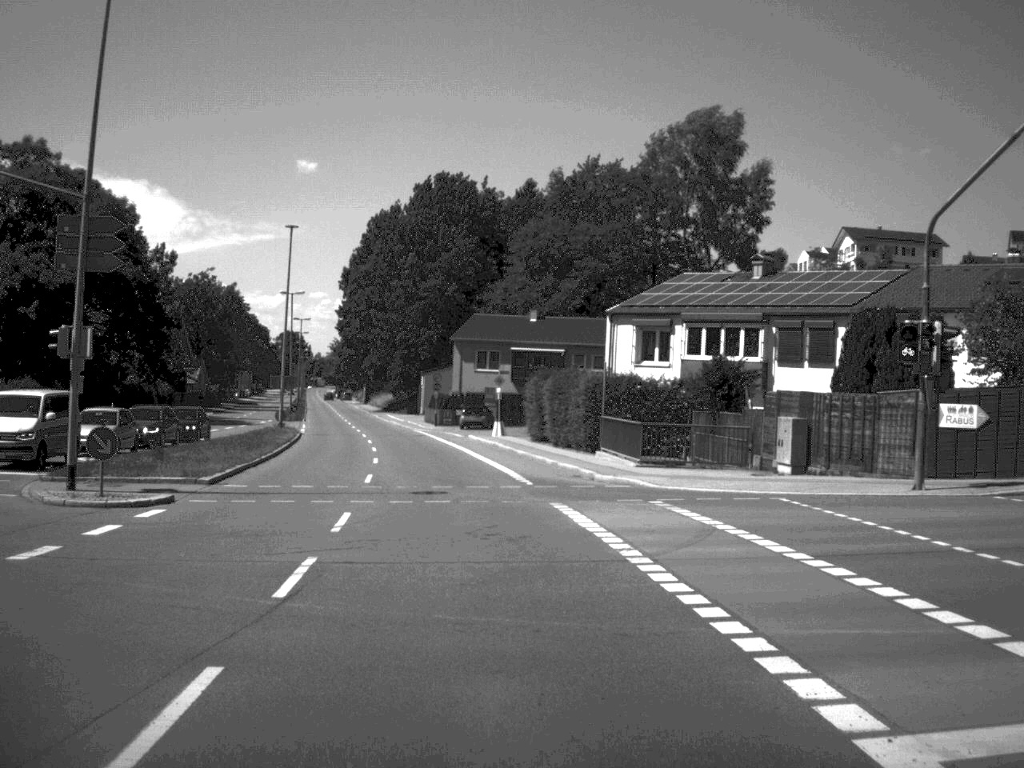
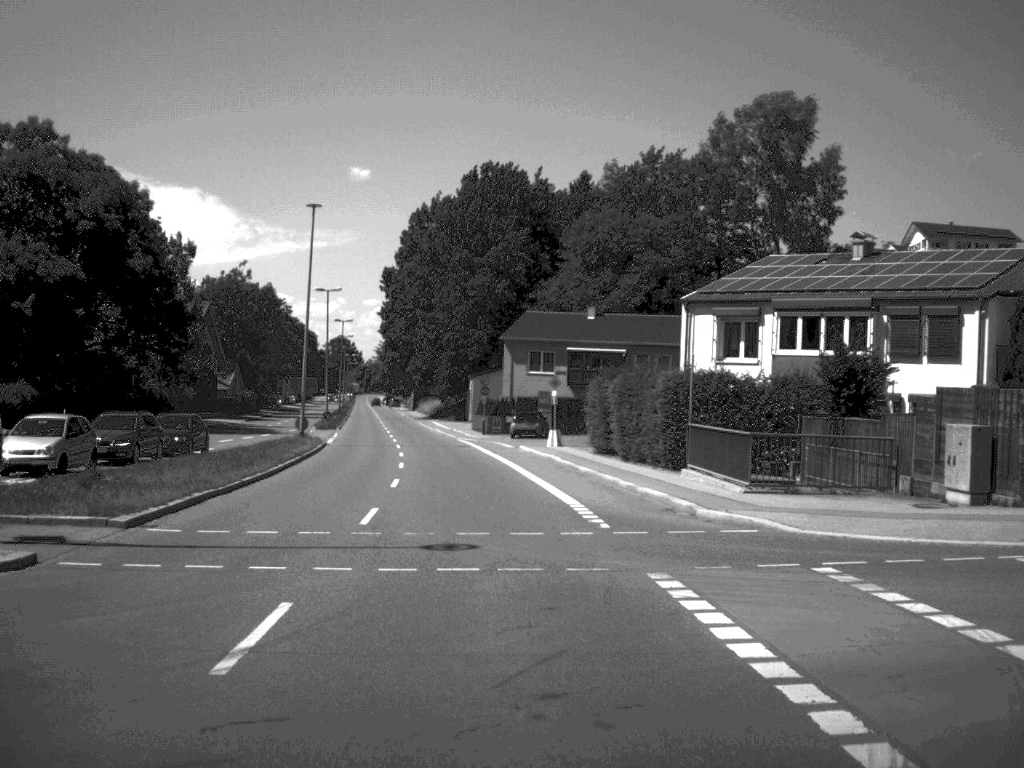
(-0.2, +8.8) m; -2°
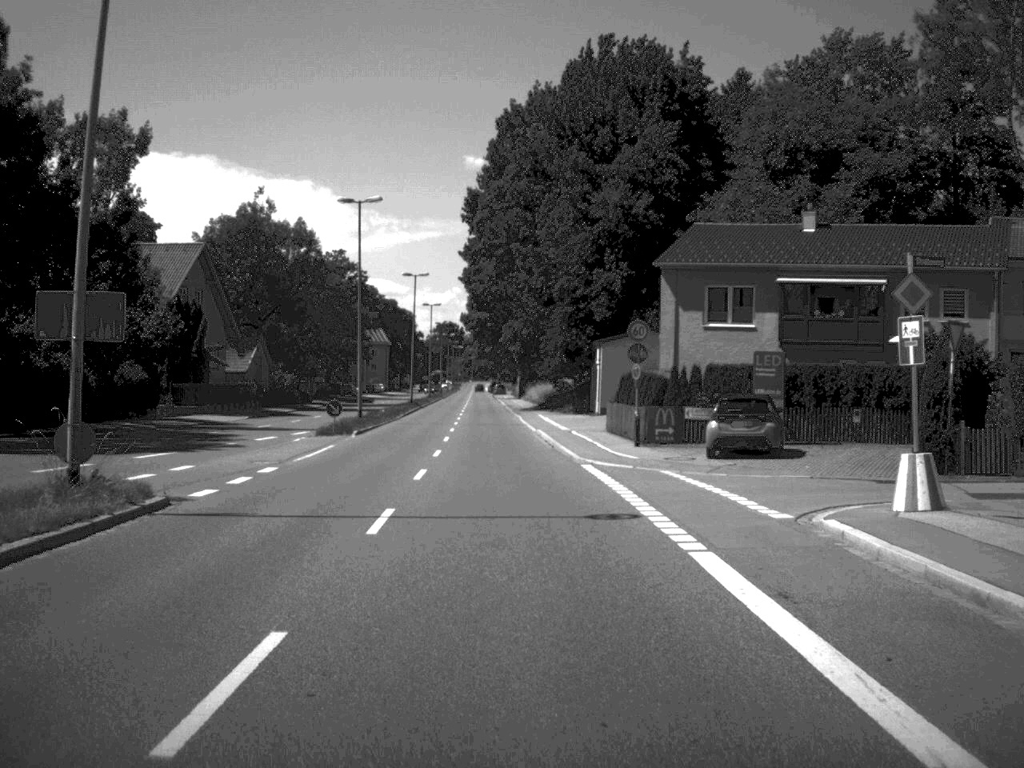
(-2.2, +39.2) m; -5°
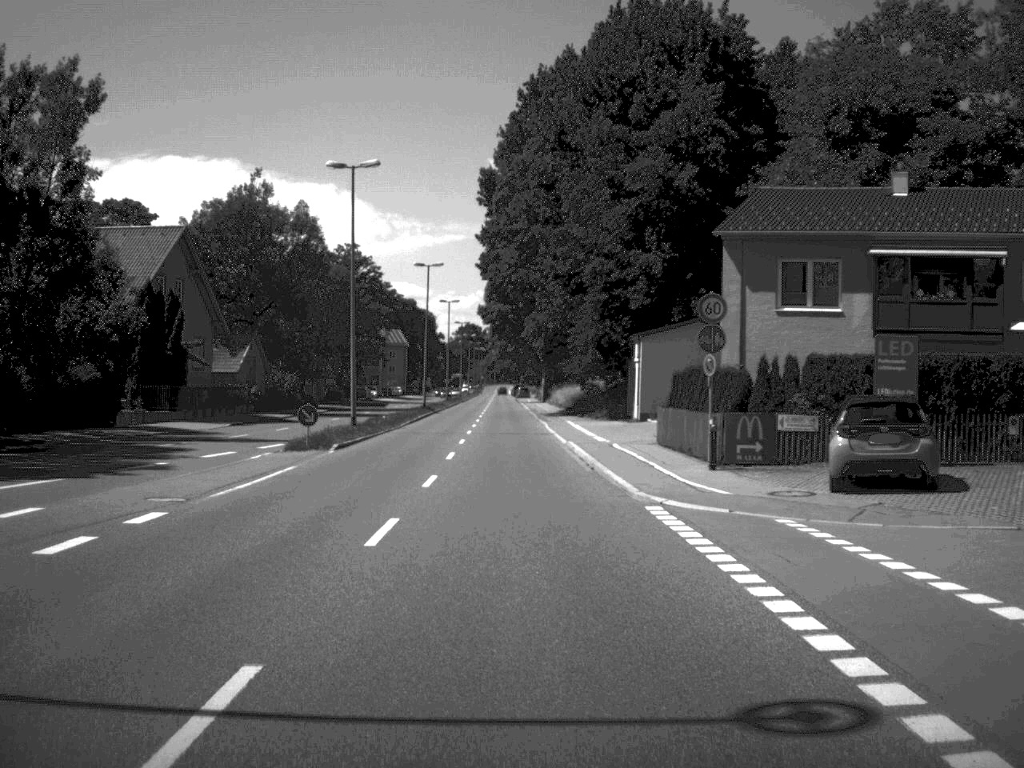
(-0.1, +10.0) m; -1°
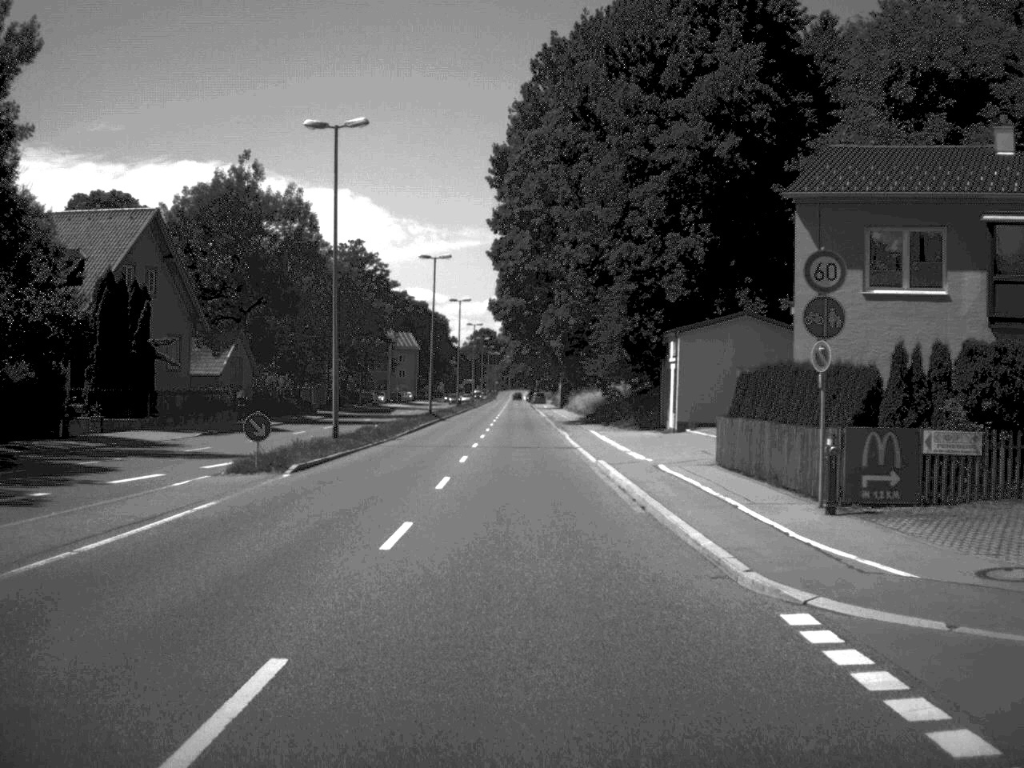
(-0.1, +8.5) m; -1°
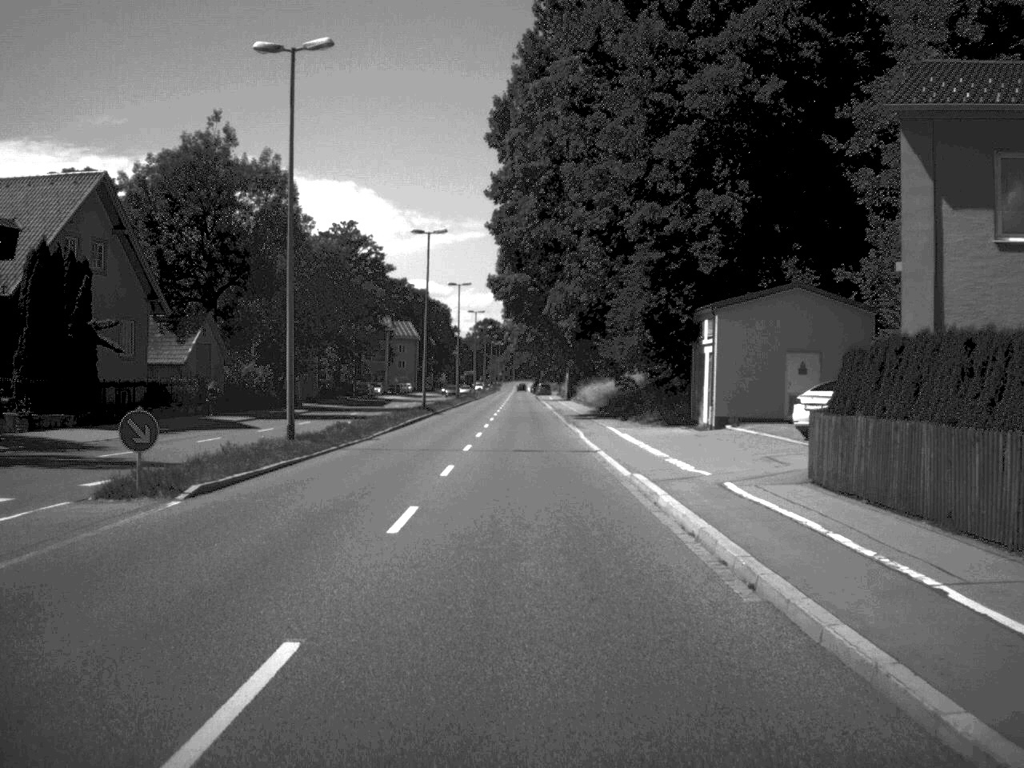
(0.0, +8.6) m; 0°
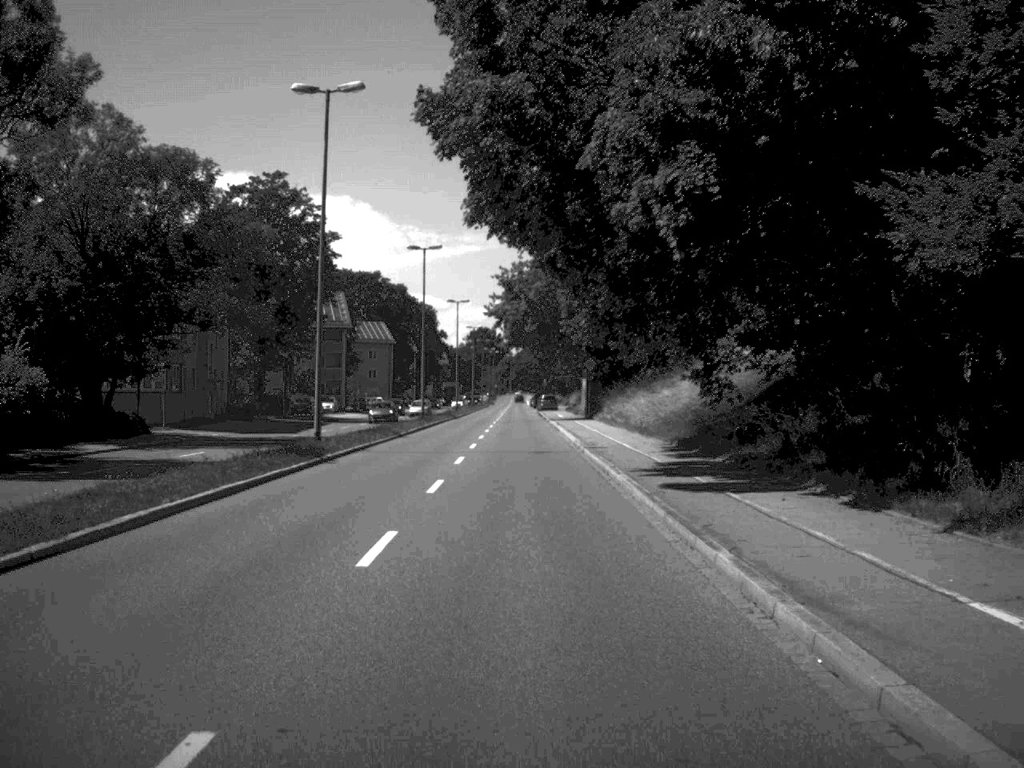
(-0.1, +37.5) m; 0°
